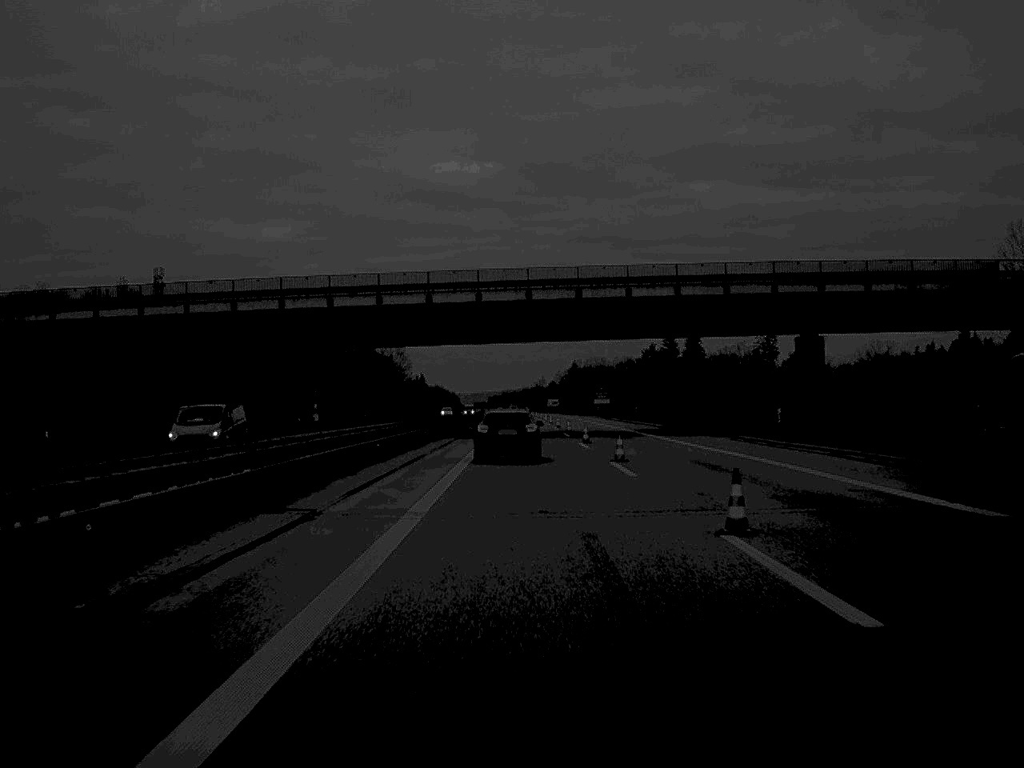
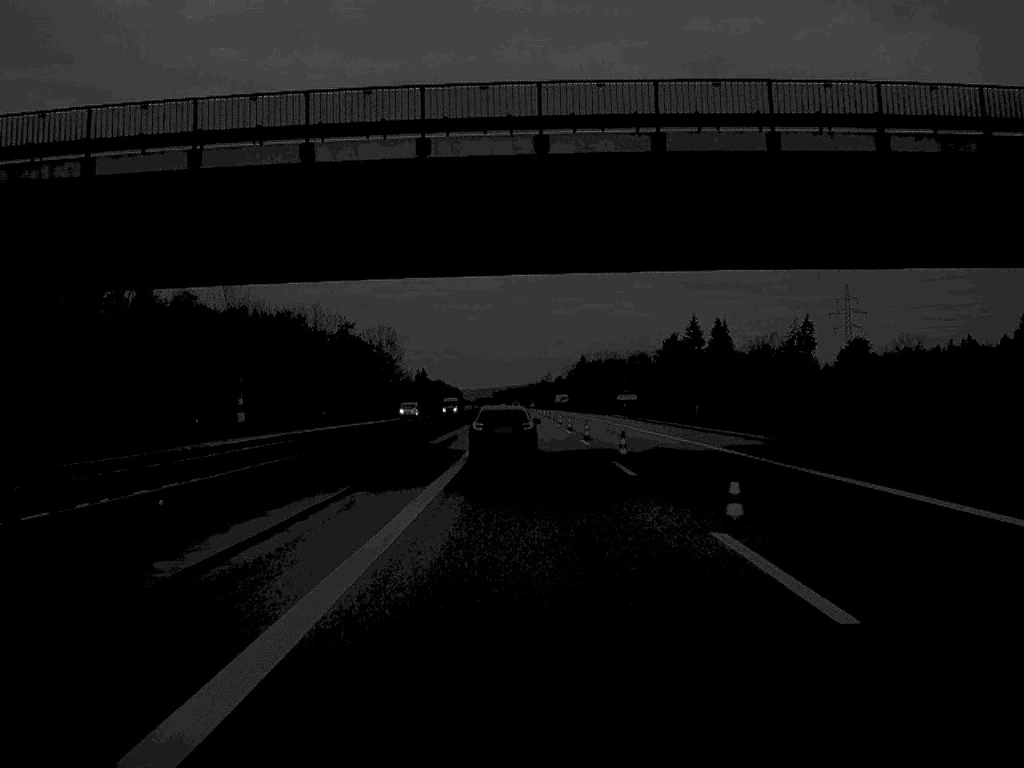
(-0.1, +35.8) m; 0°
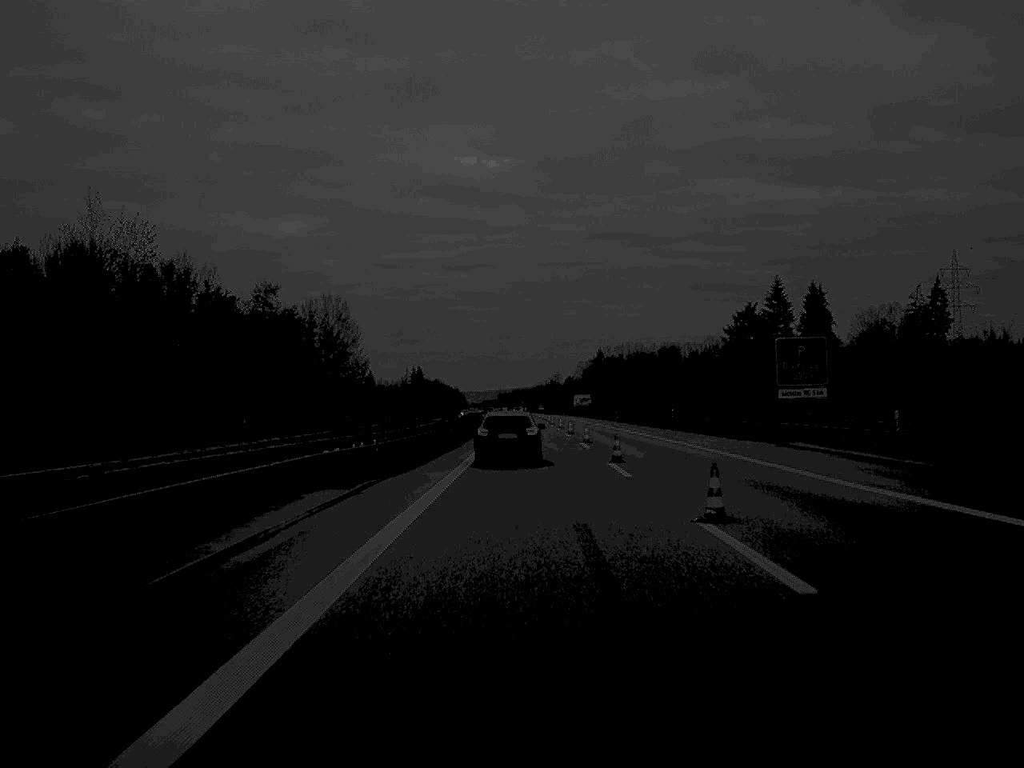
(-0.2, +88.1) m; 0°
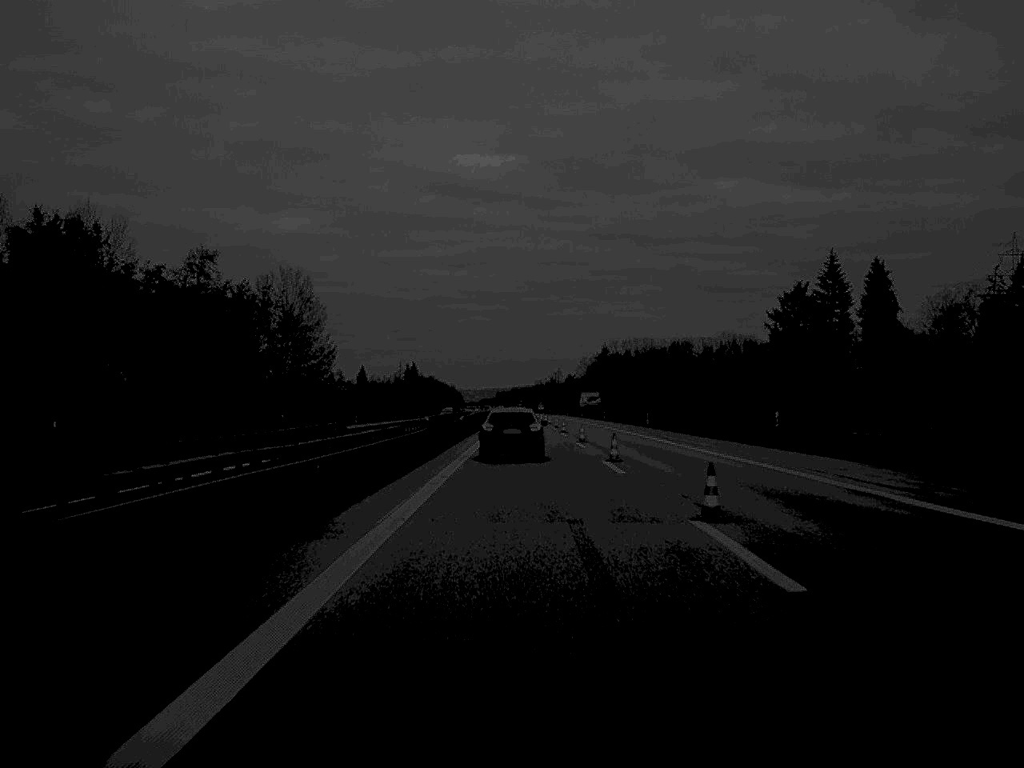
(0.0, +35.3) m; 0°
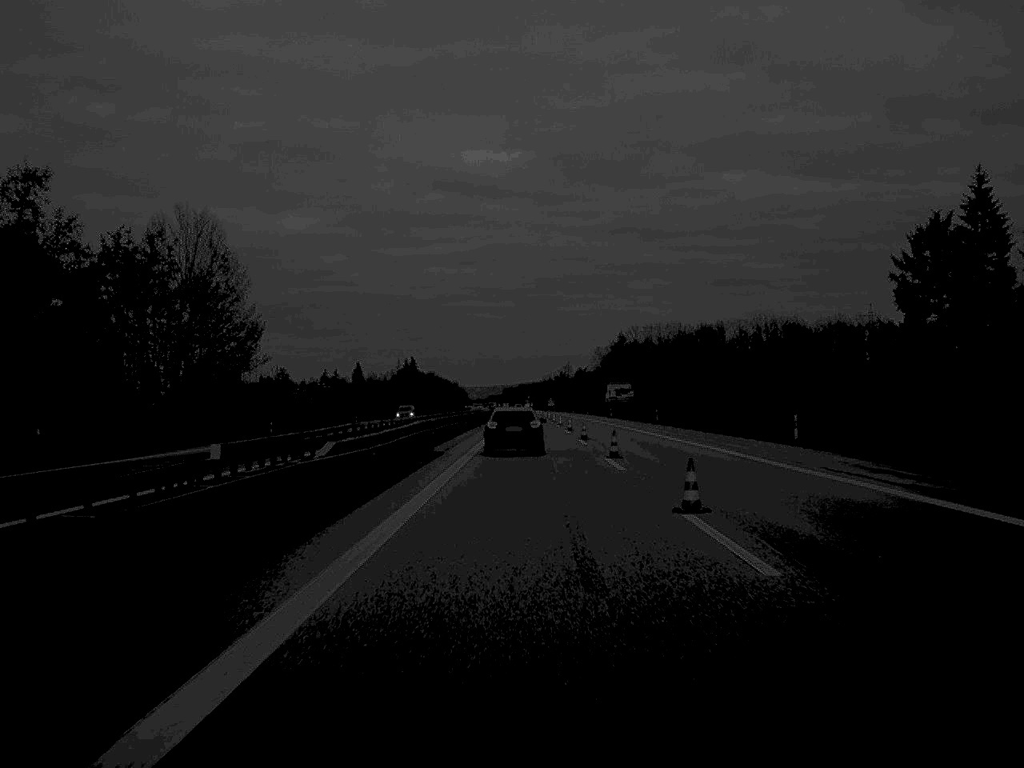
(-0.1, +53.0) m; 0°
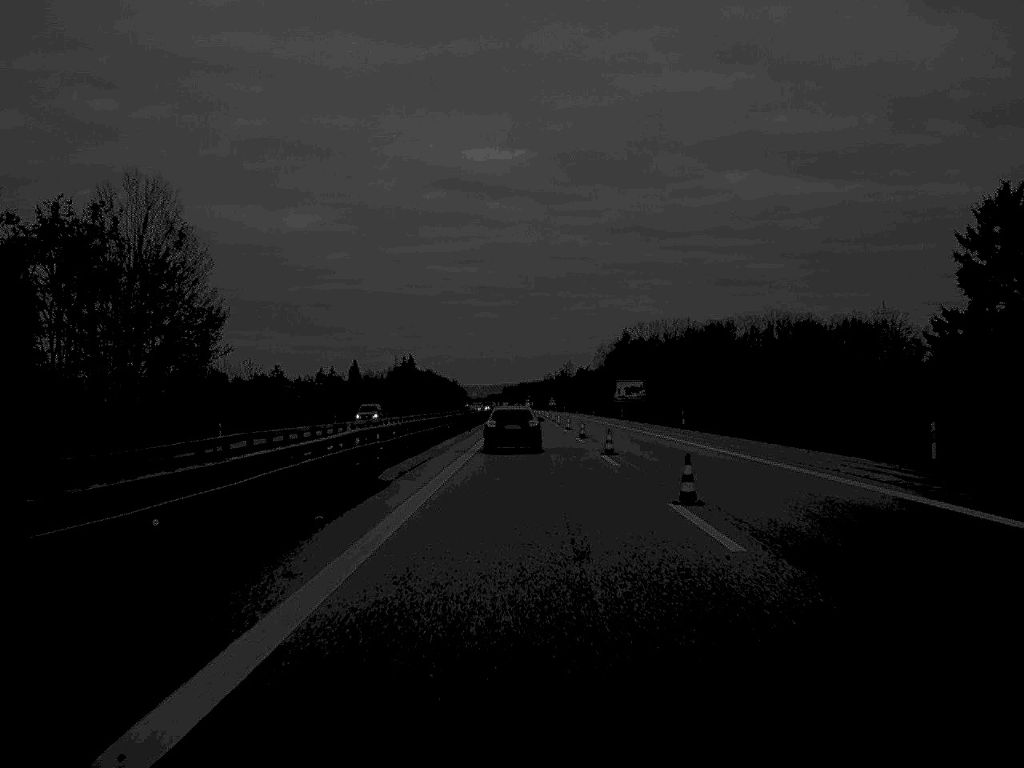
(0.0, +16.0) m; 0°
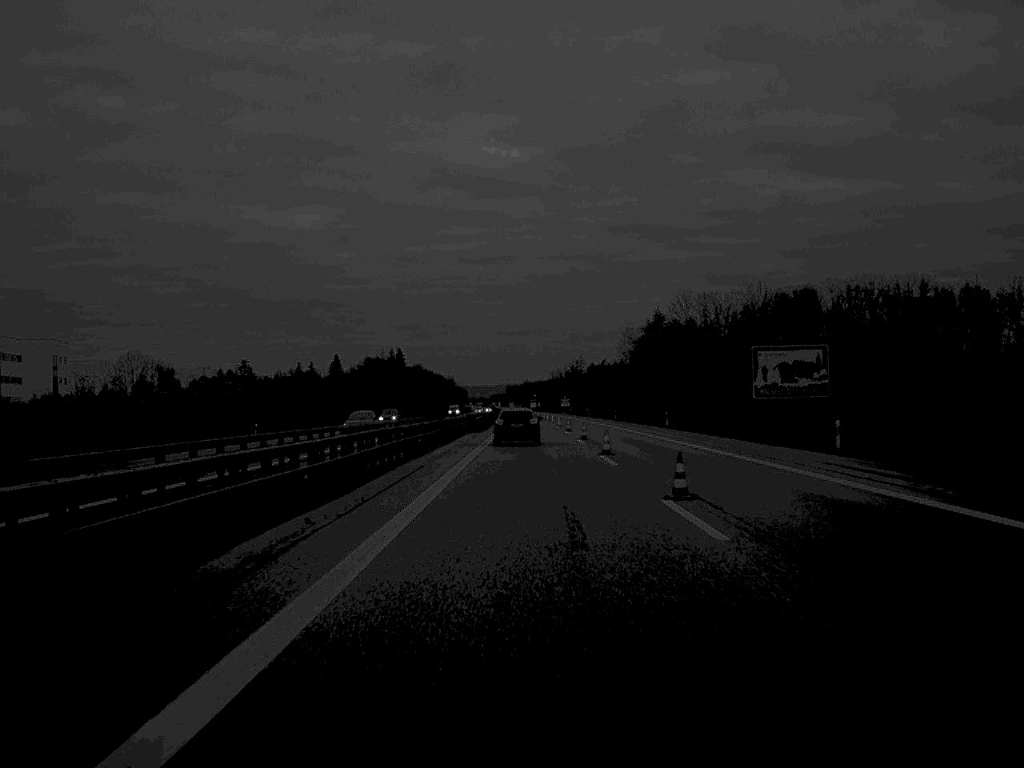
(-0.1, +88.3) m; 0°
